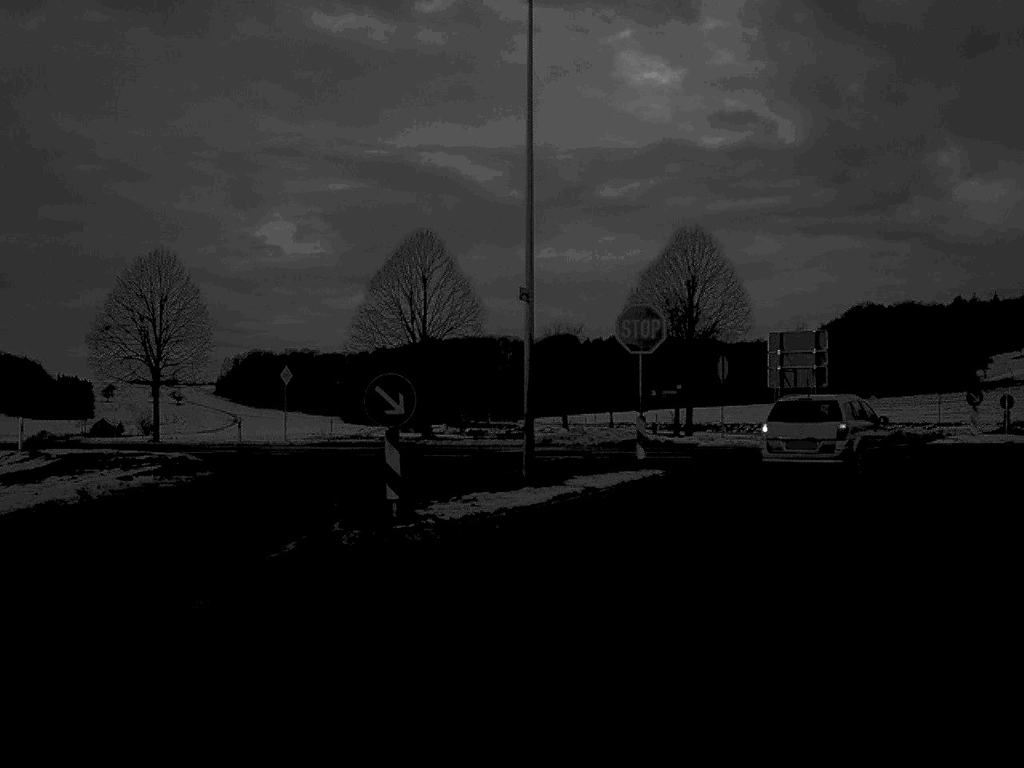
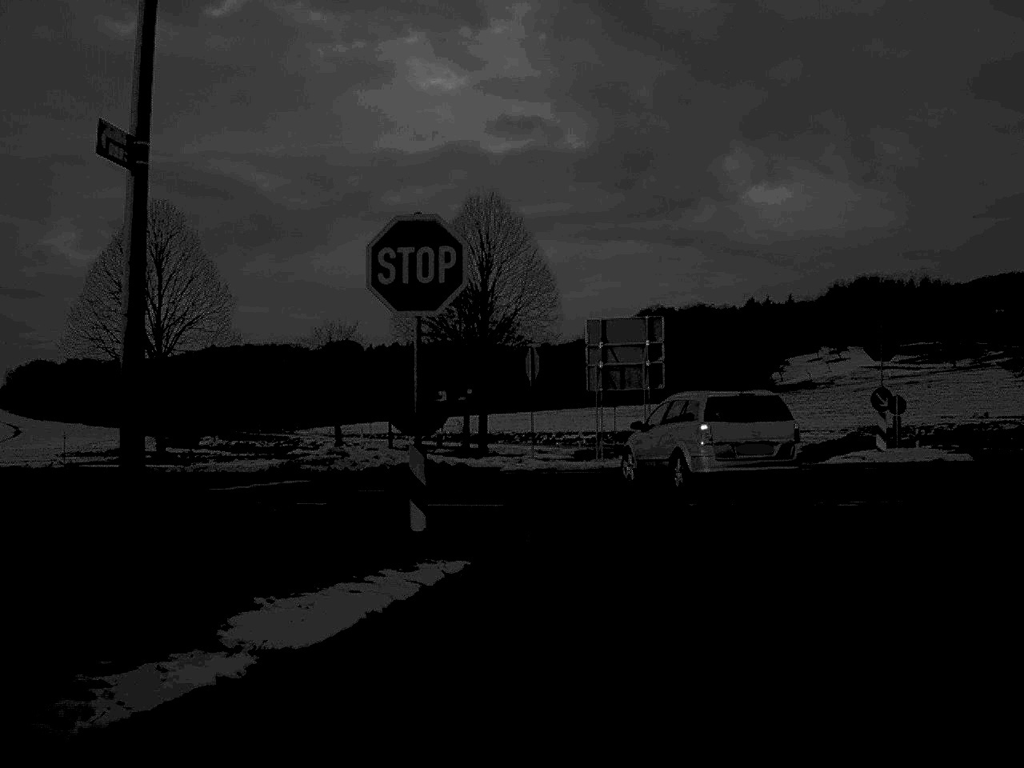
(+0.8, +11.5) m; +10°
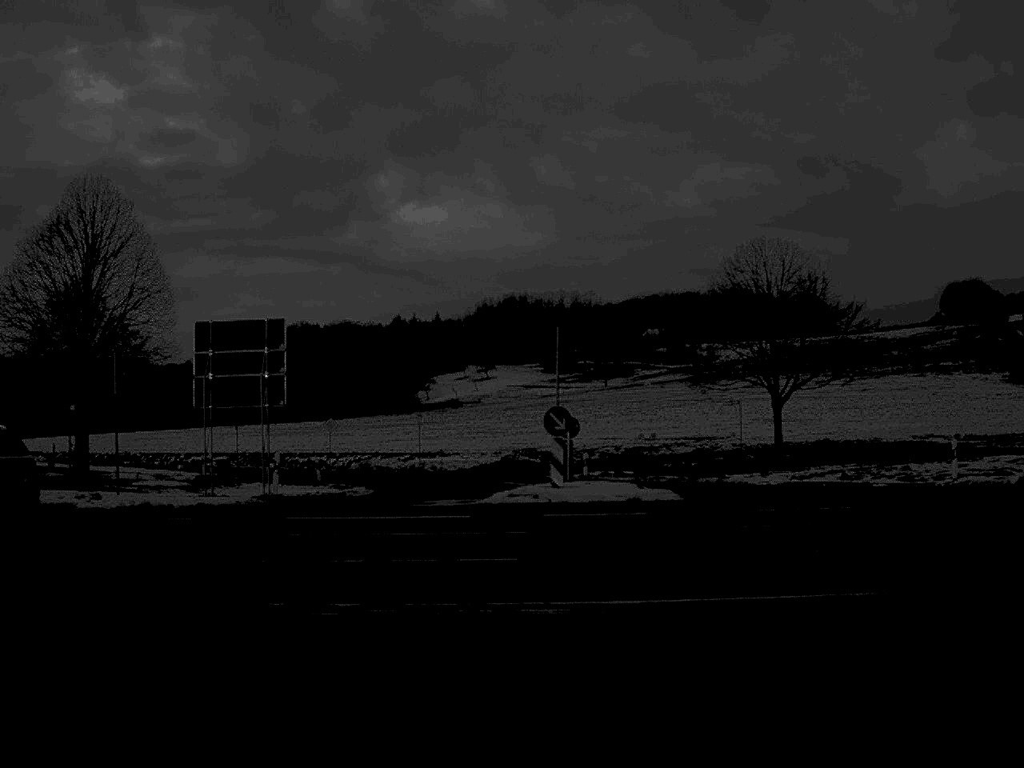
(+0.9, +6.8) m; +16°
